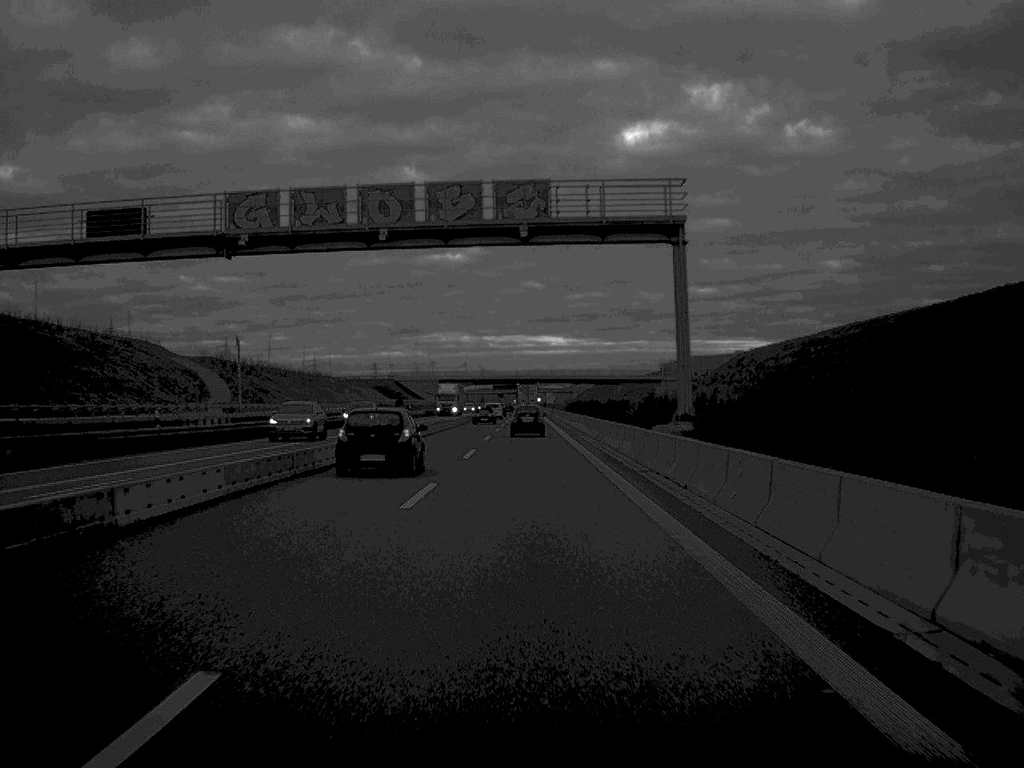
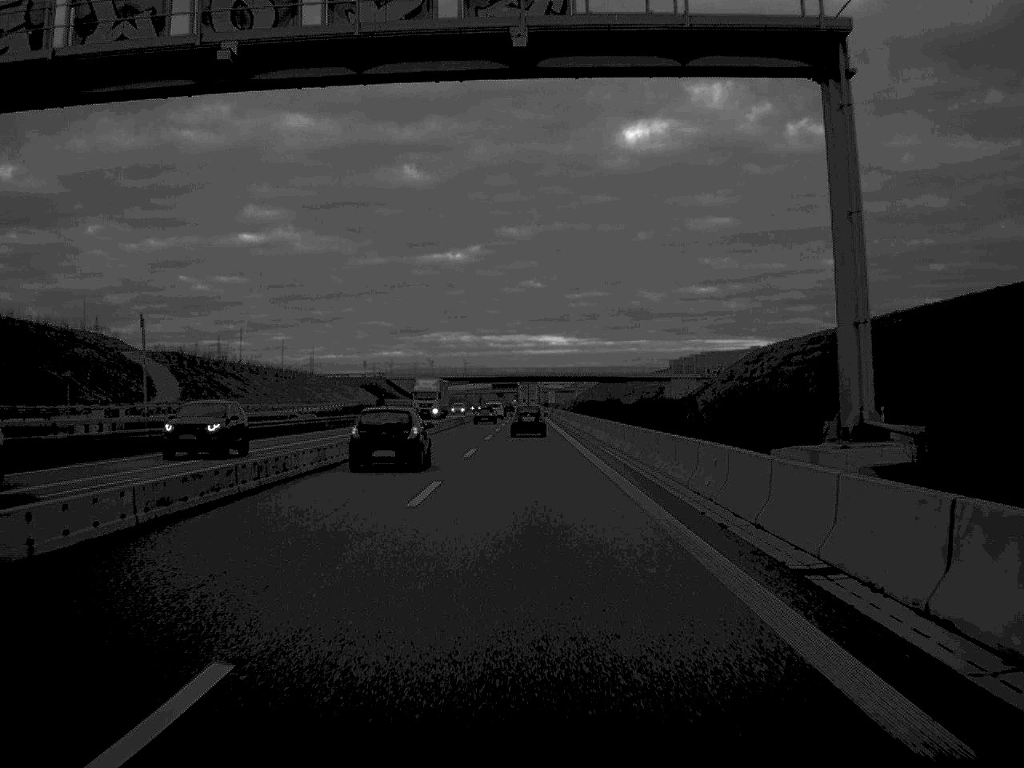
(0.0, +17.7) m; 0°
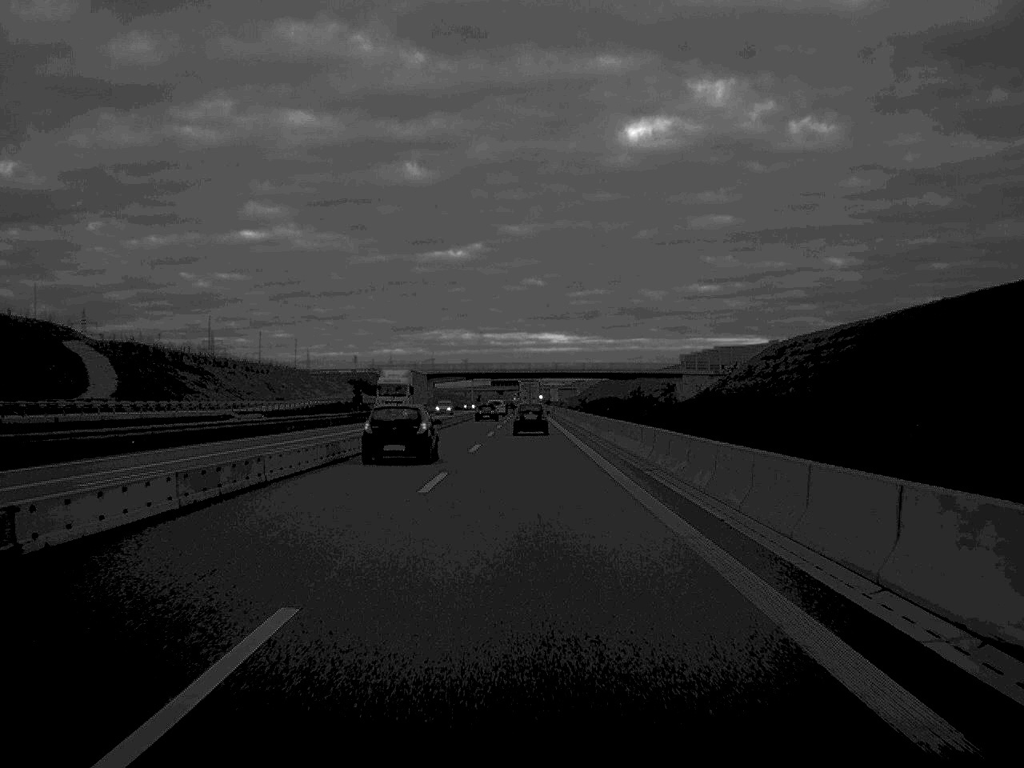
(0.0, +16.1) m; 0°
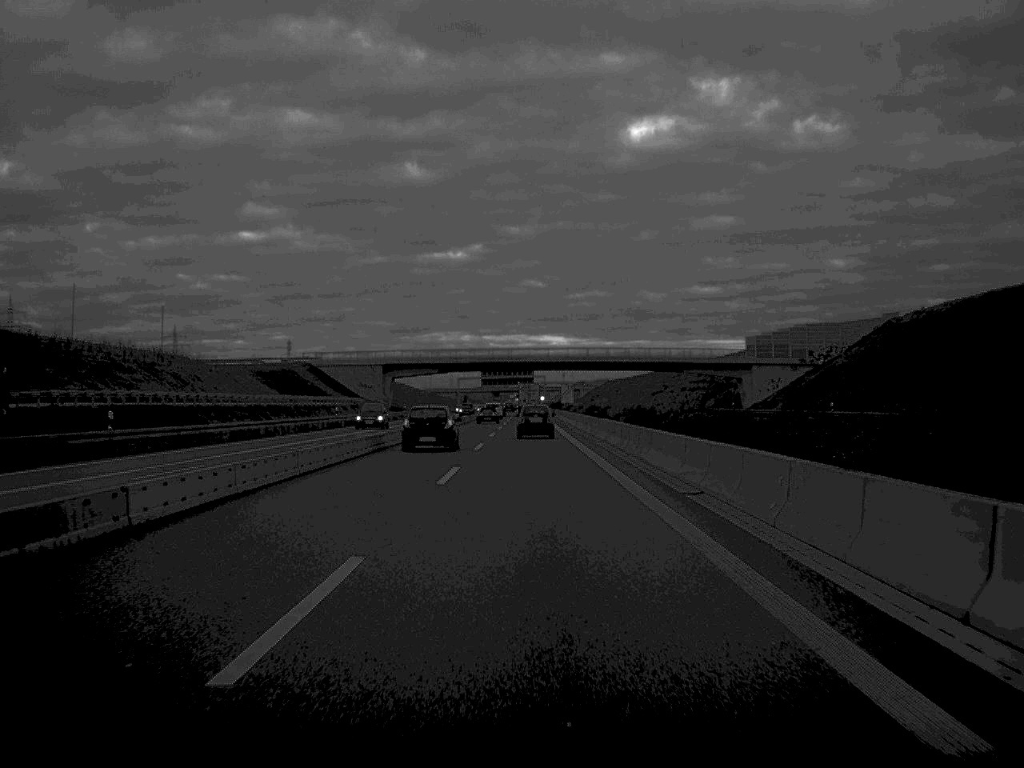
(0.0, +68.3) m; 0°
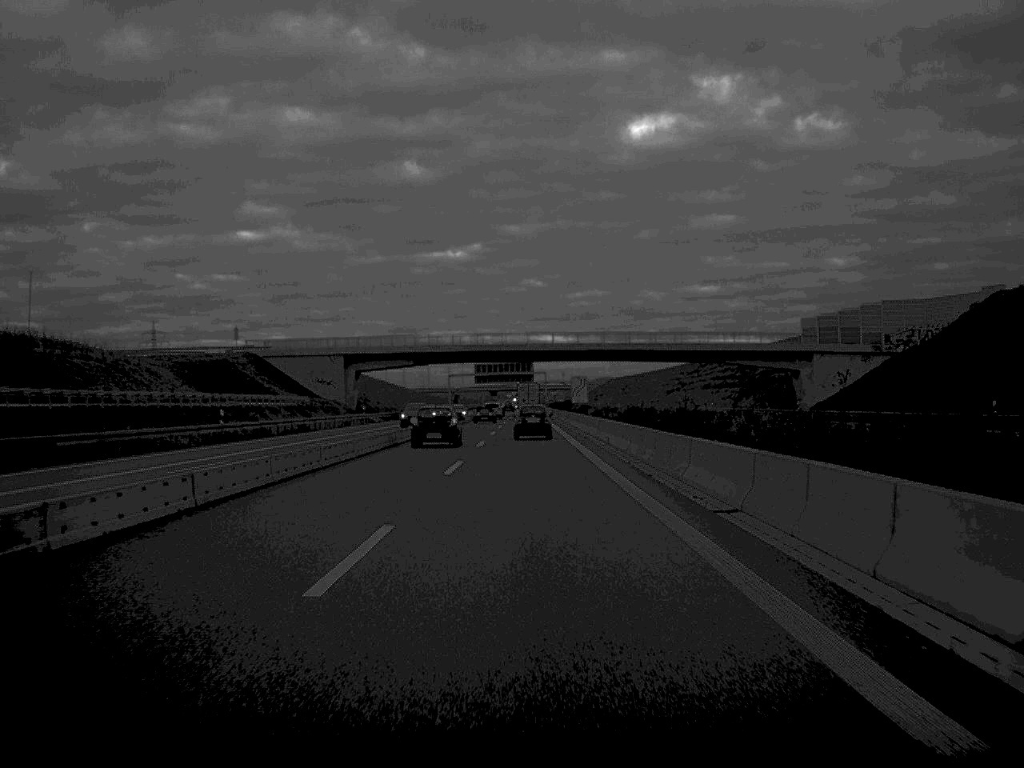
(0.0, +32.2) m; 0°
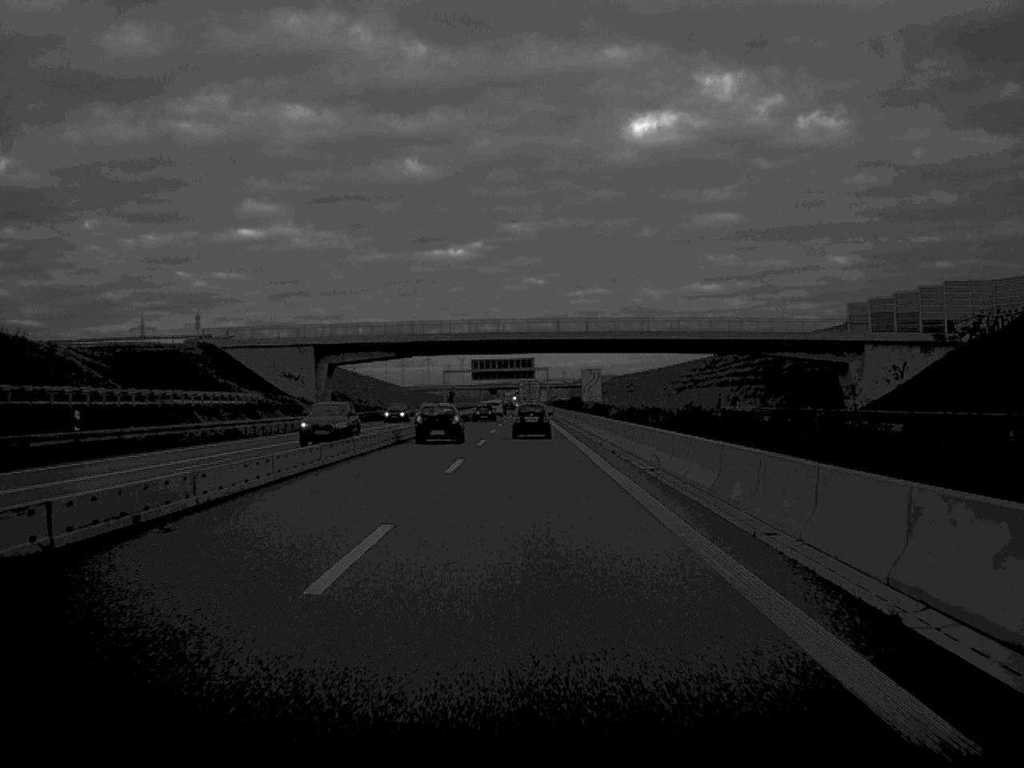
(0.0, +18.4) m; 0°
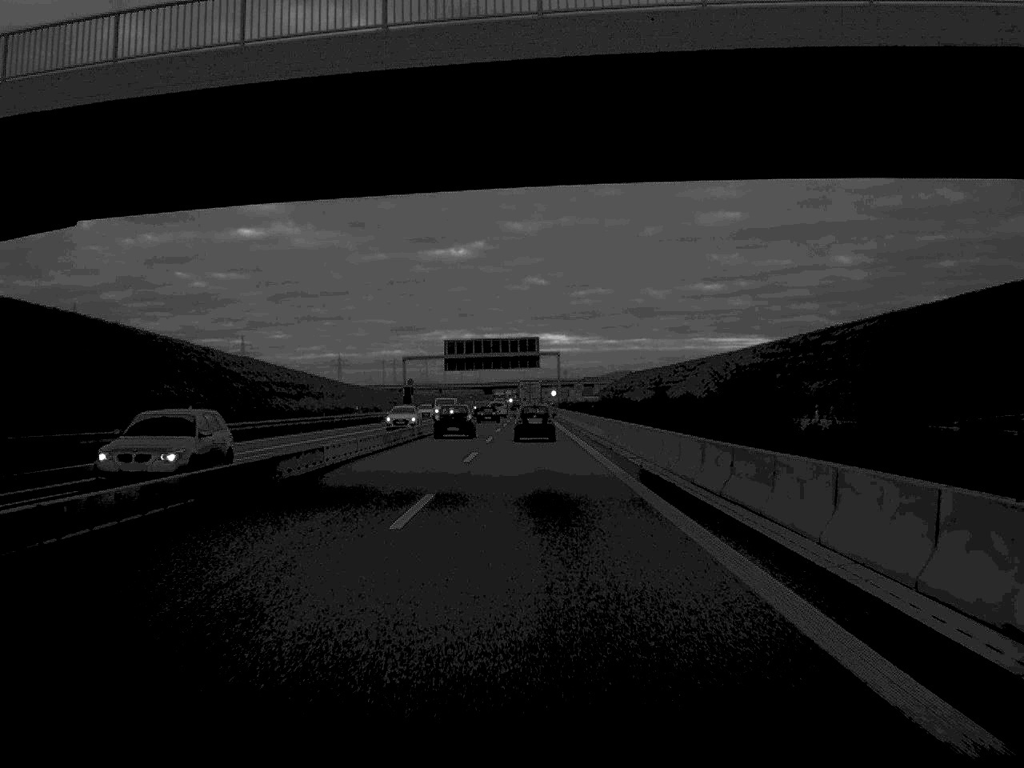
(-0.1, +84.5) m; 0°
